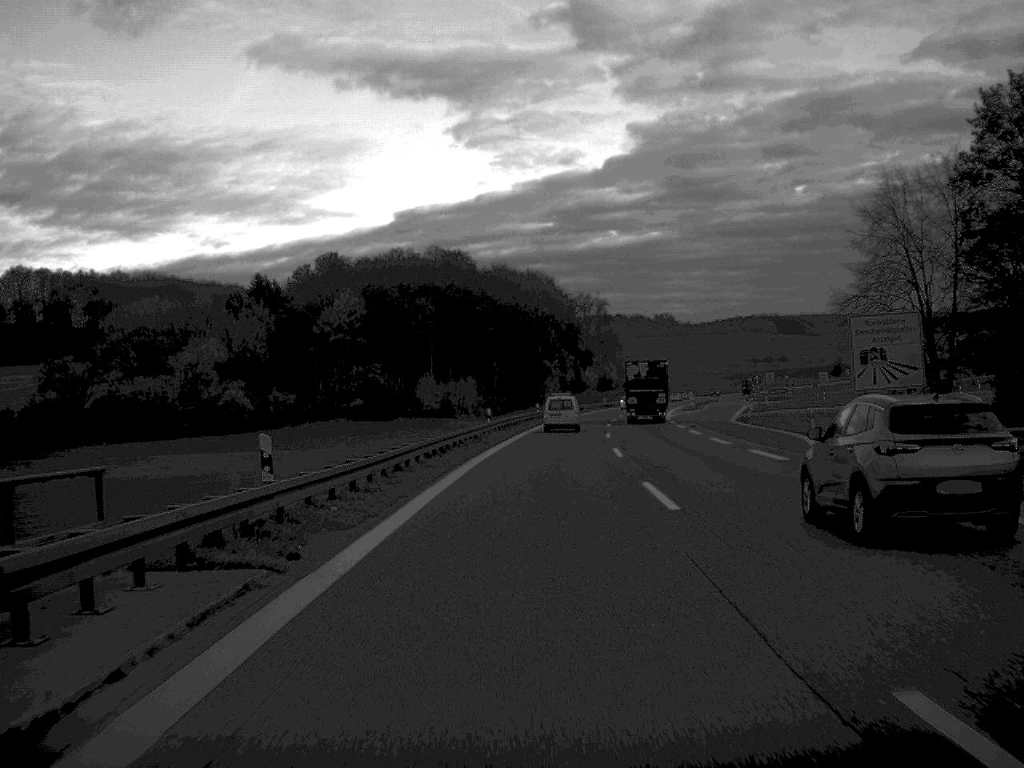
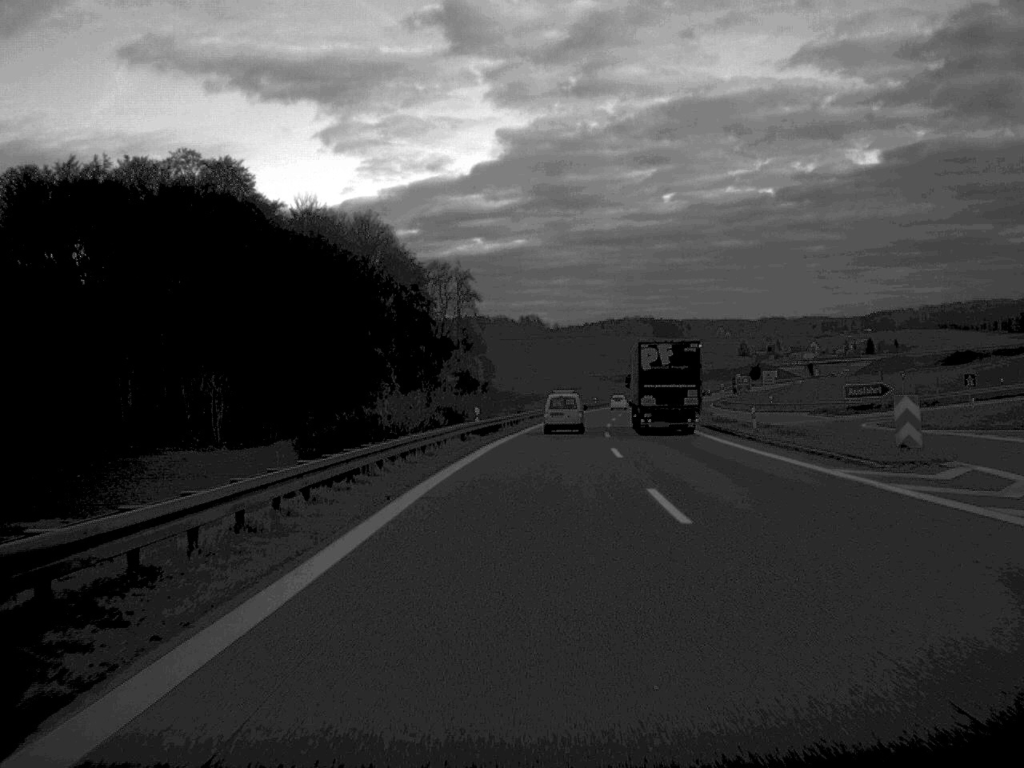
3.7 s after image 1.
(+6.0, +109.0) m; +6°
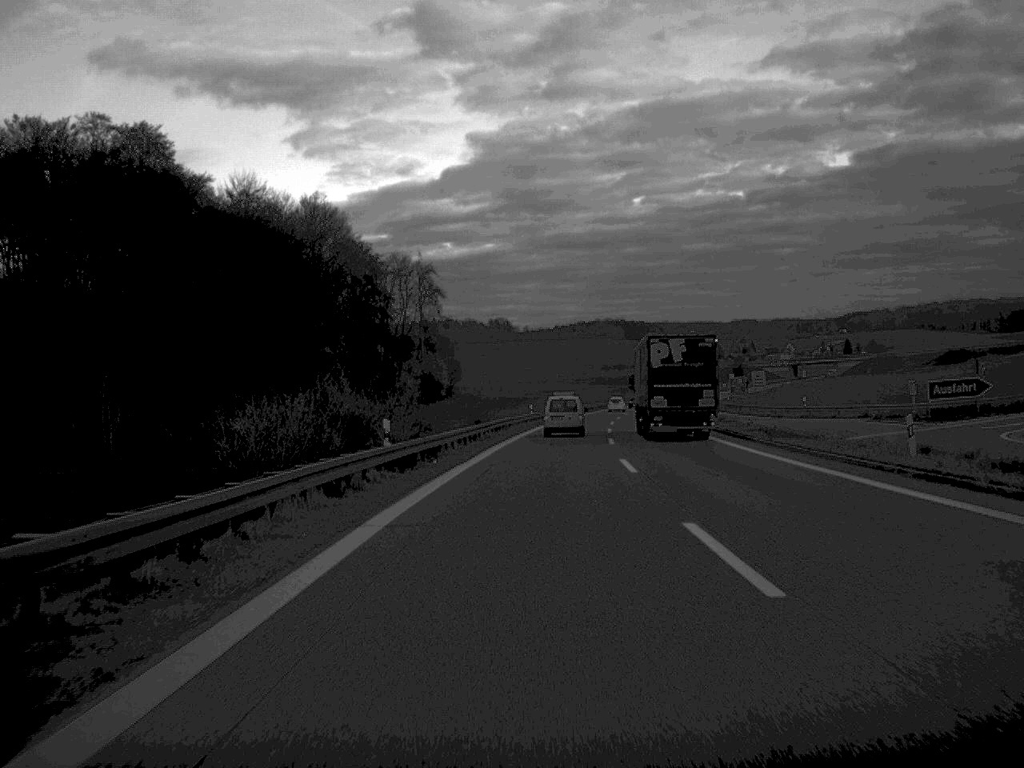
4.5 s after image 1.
(+0.3, +23.8) m; +1°
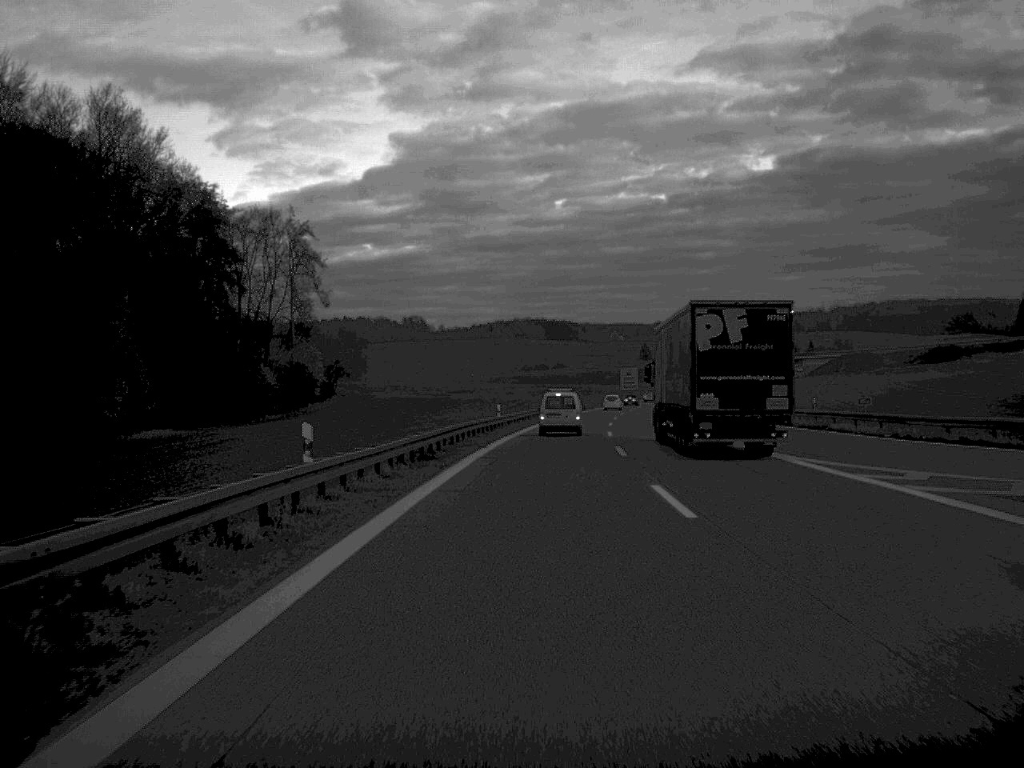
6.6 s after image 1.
(+2.1, +64.5) m; +4°
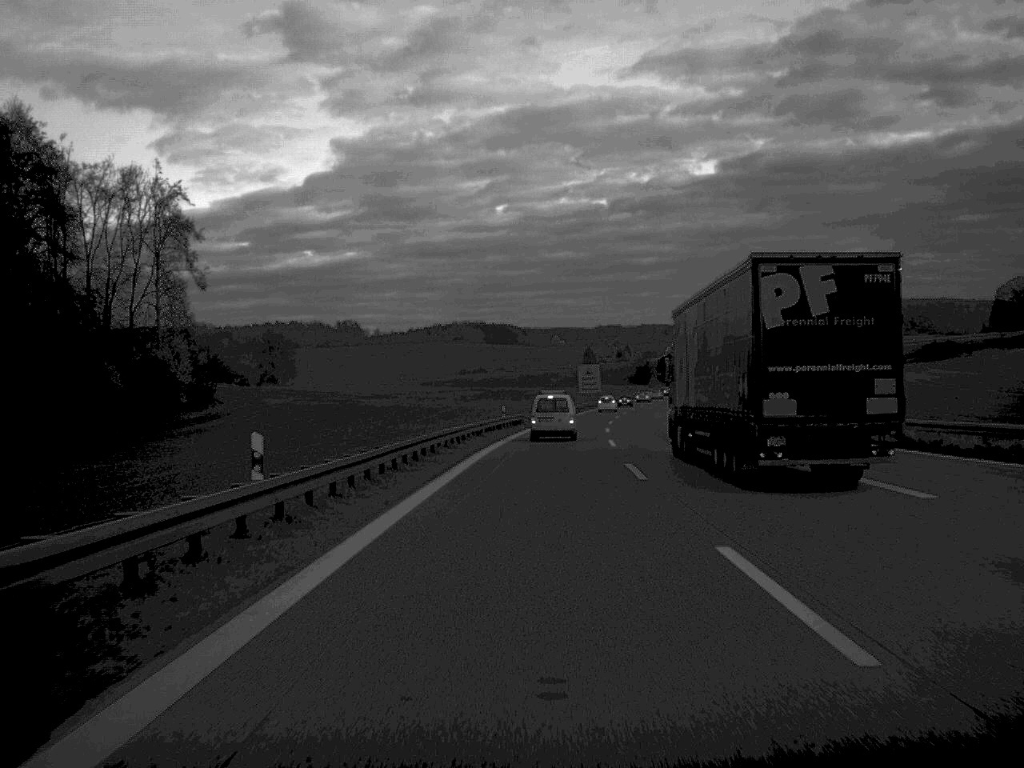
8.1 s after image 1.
(+1.0, +44.7) m; +3°
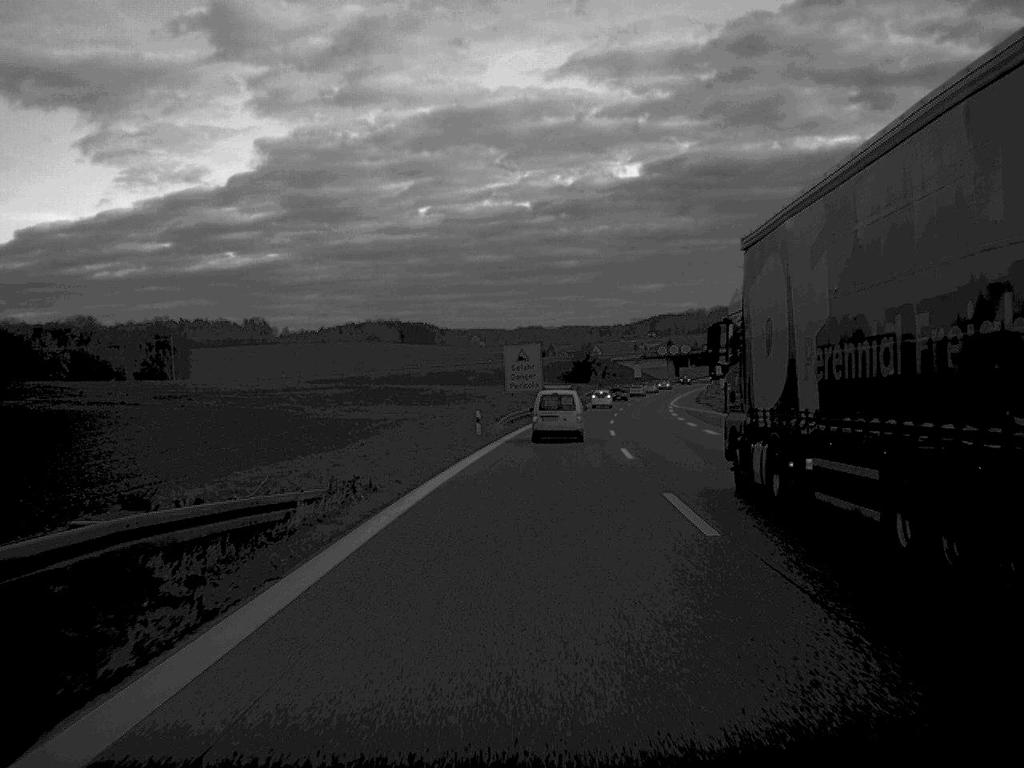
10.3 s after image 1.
(+2.0, +64.3) m; +4°
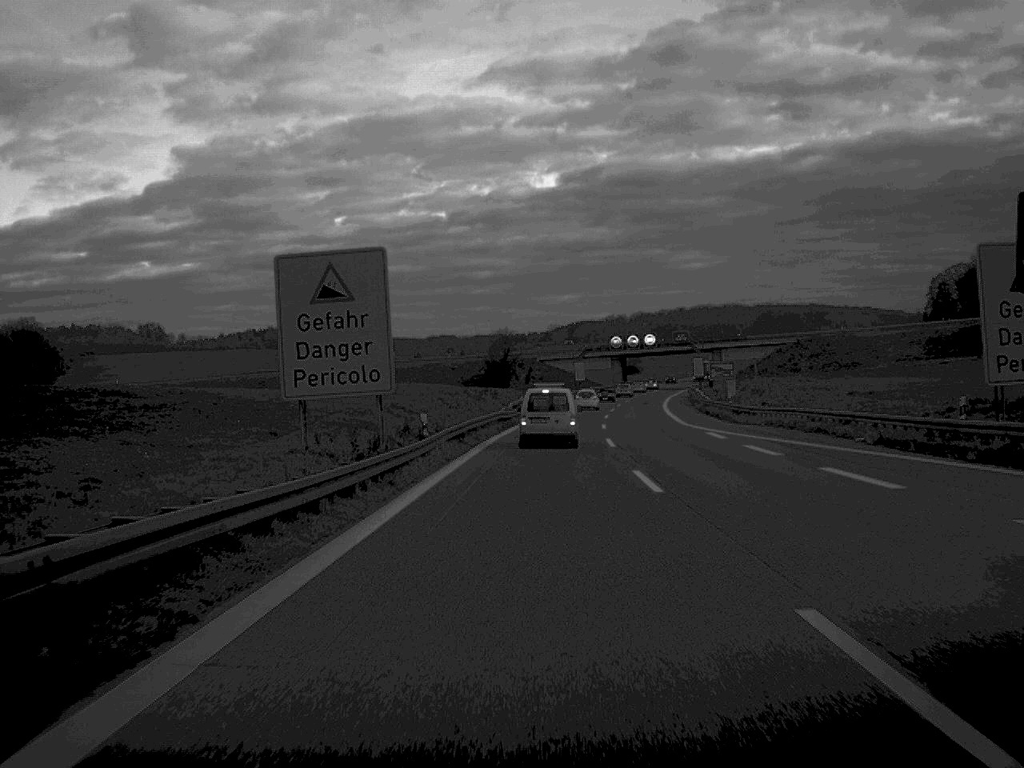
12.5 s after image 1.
(+2.2, +64.4) m; +4°
